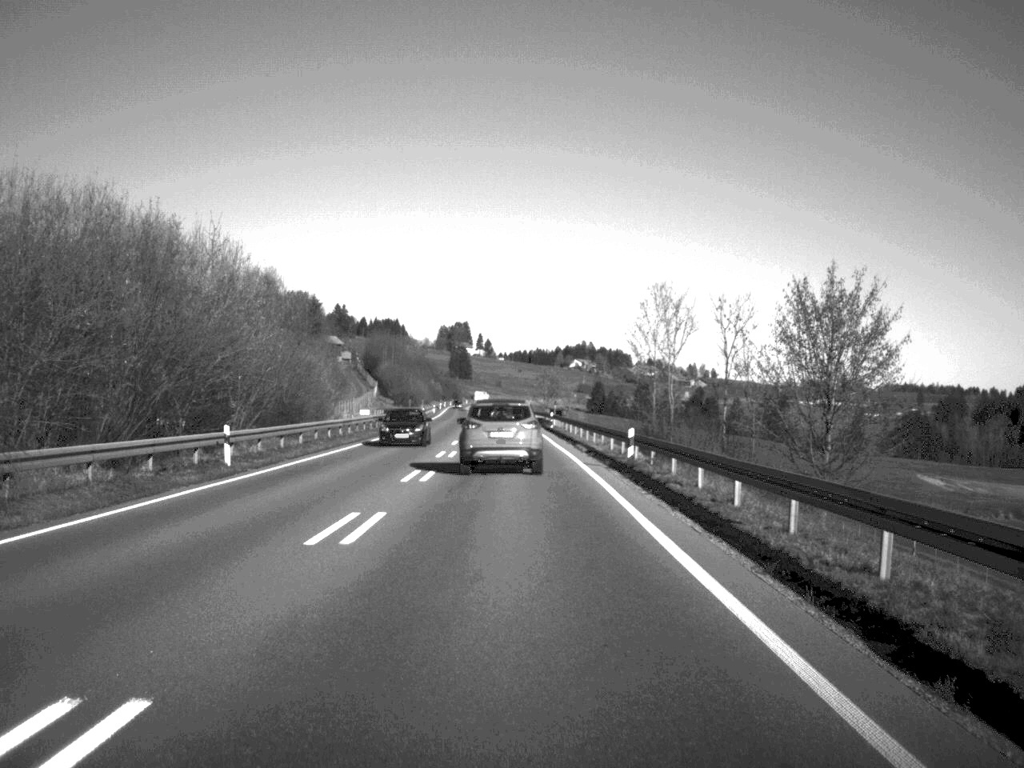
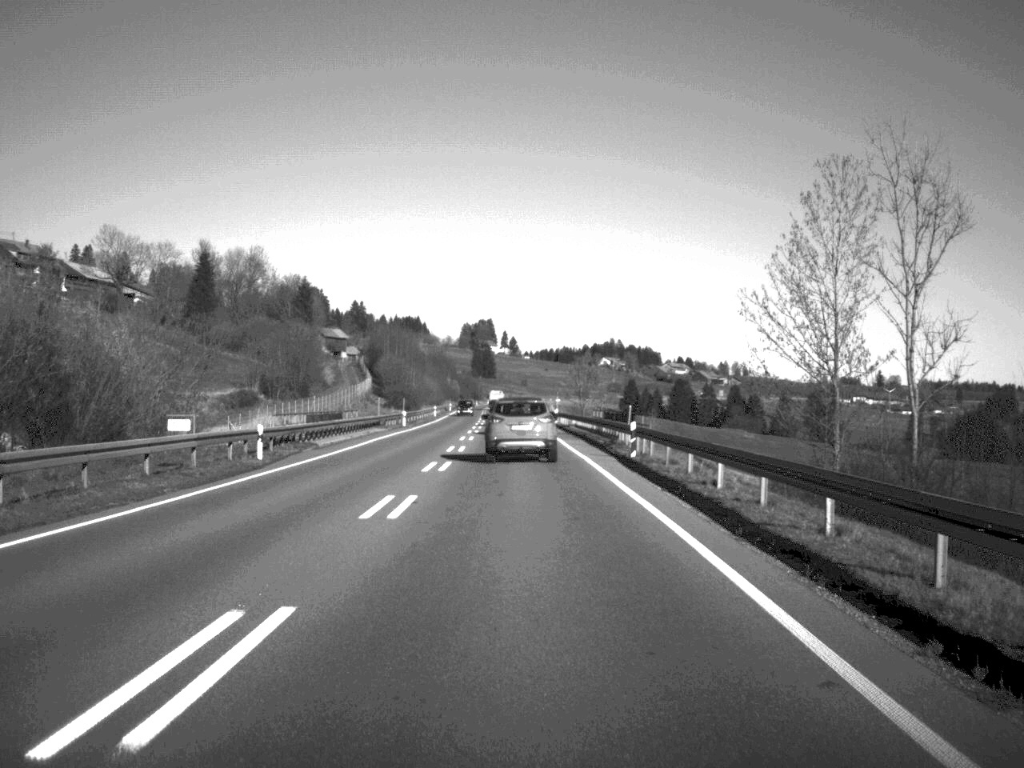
(-0.5, +44.8) m; -1°
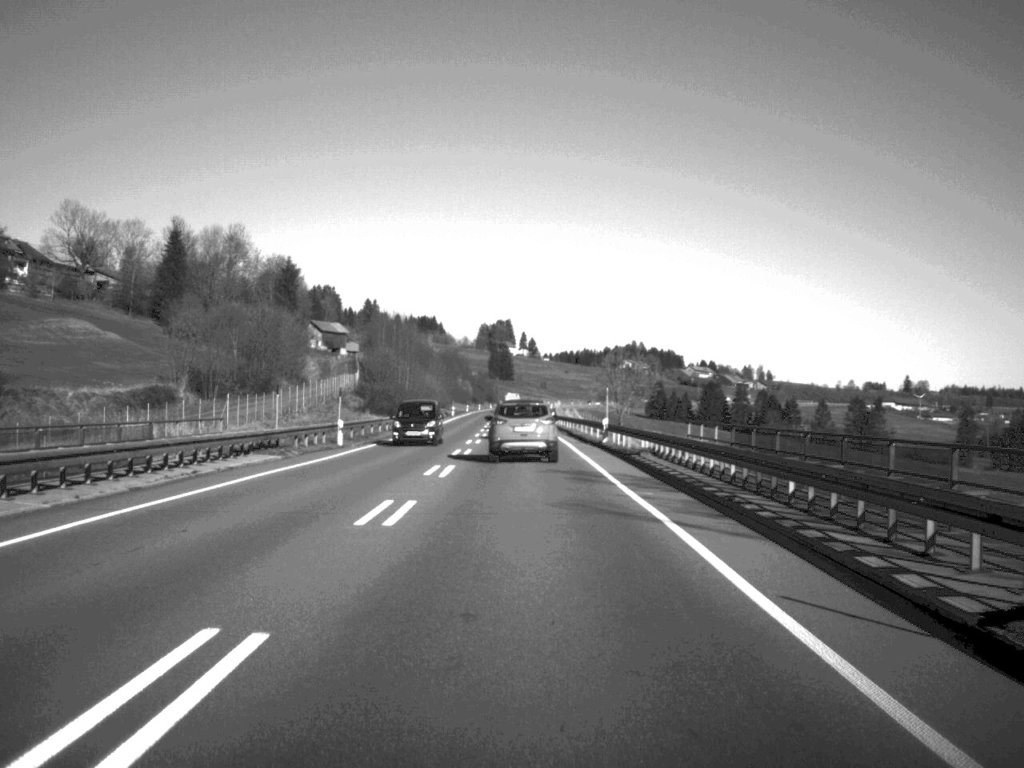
(-0.2, +36.7) m; -1°
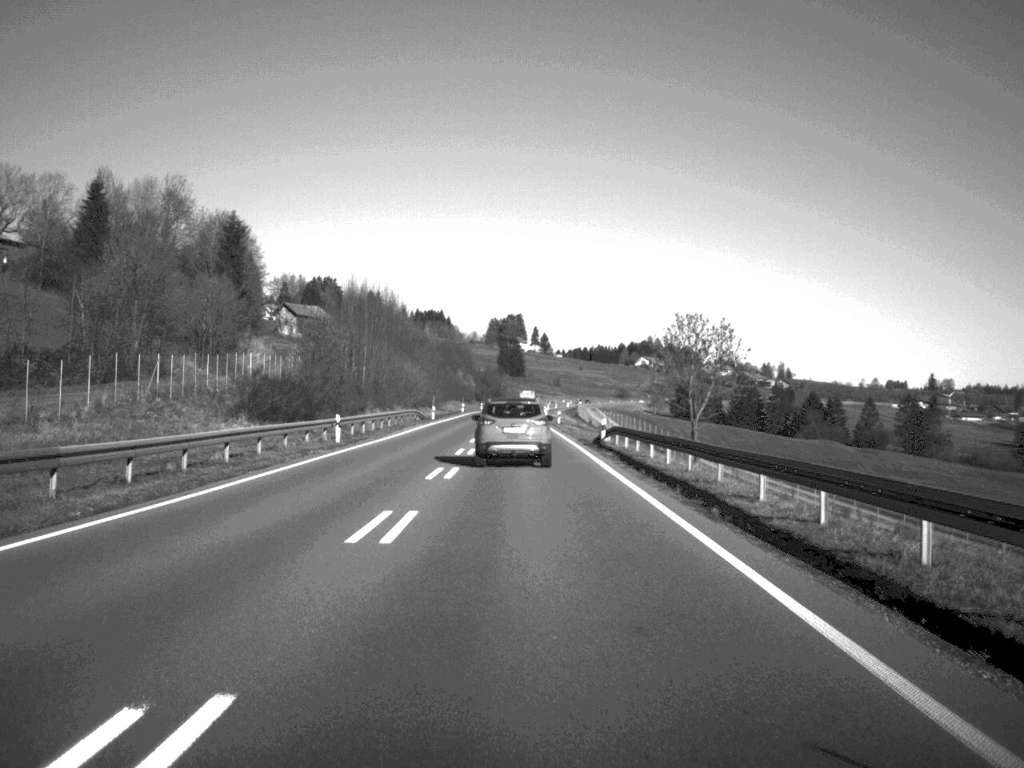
(-0.4, +49.9) m; -1°
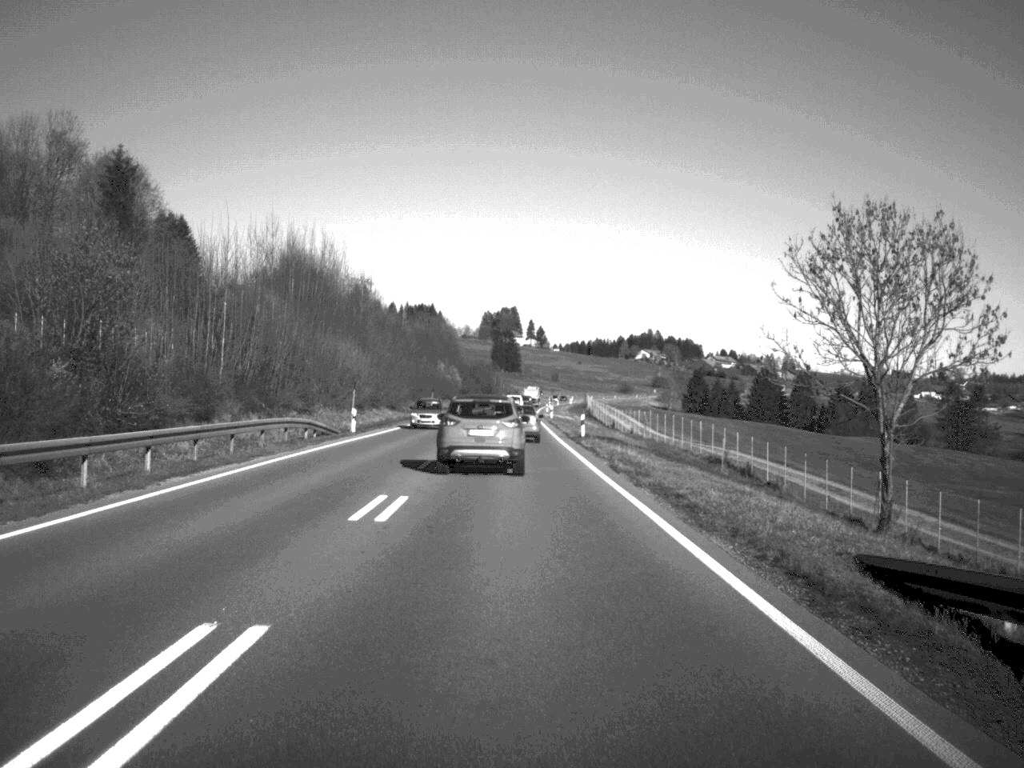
(0.0, +45.4) m; 0°
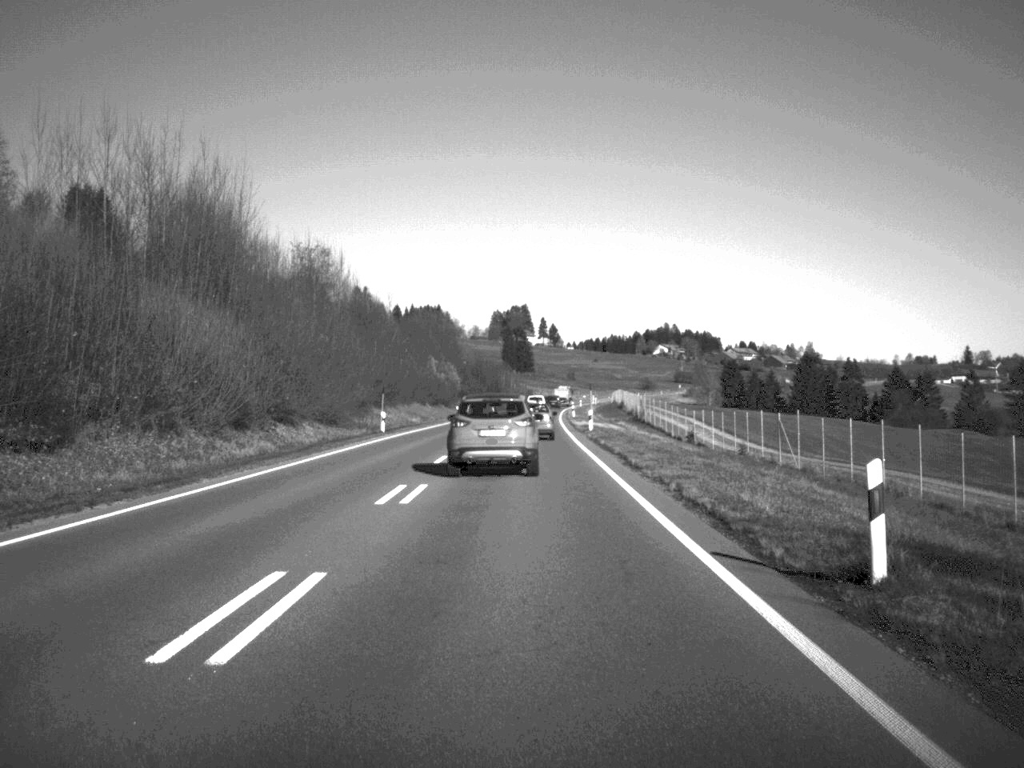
(-0.3, +44.8) m; -1°
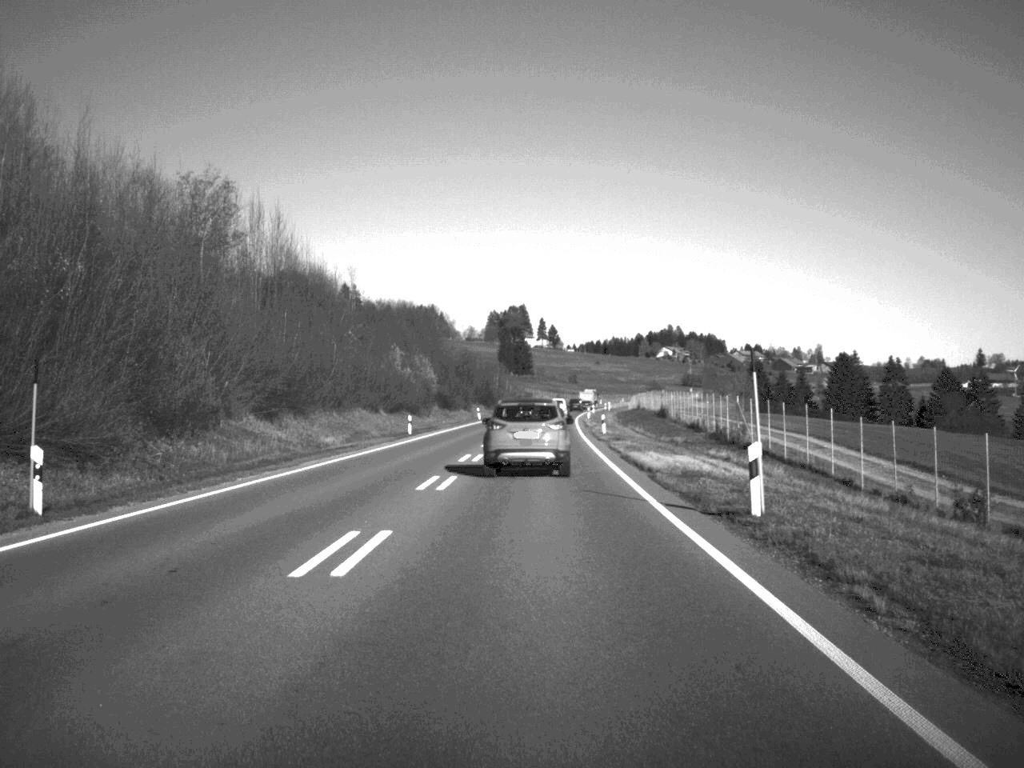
(0.0, +43.7) m; 0°
